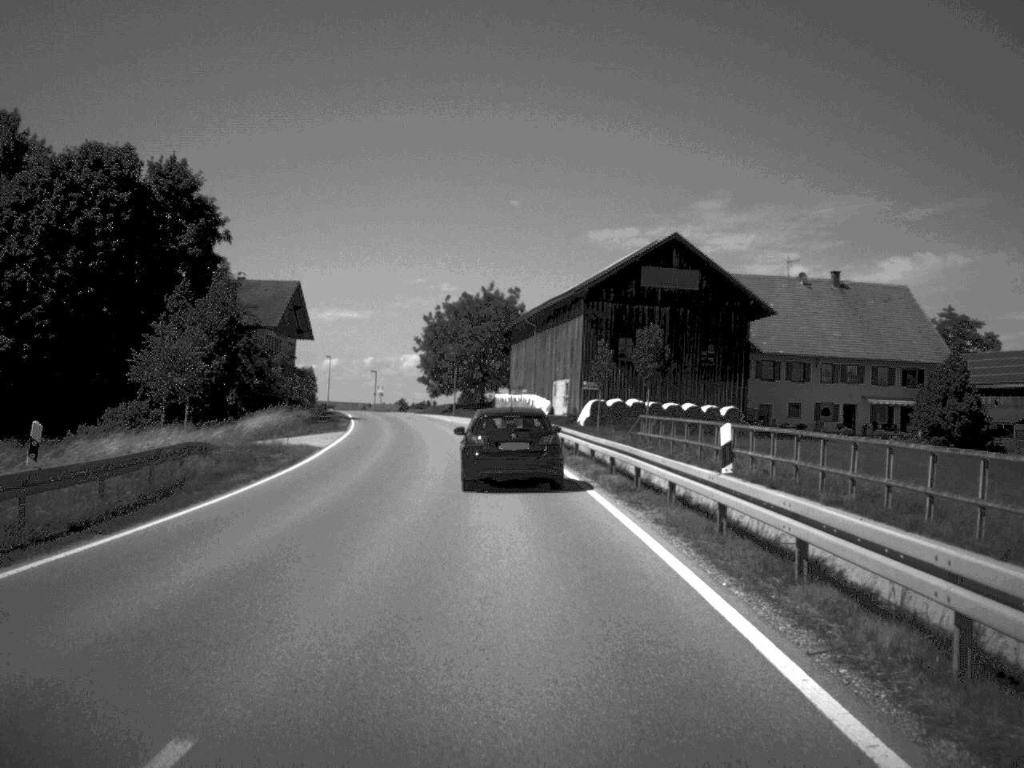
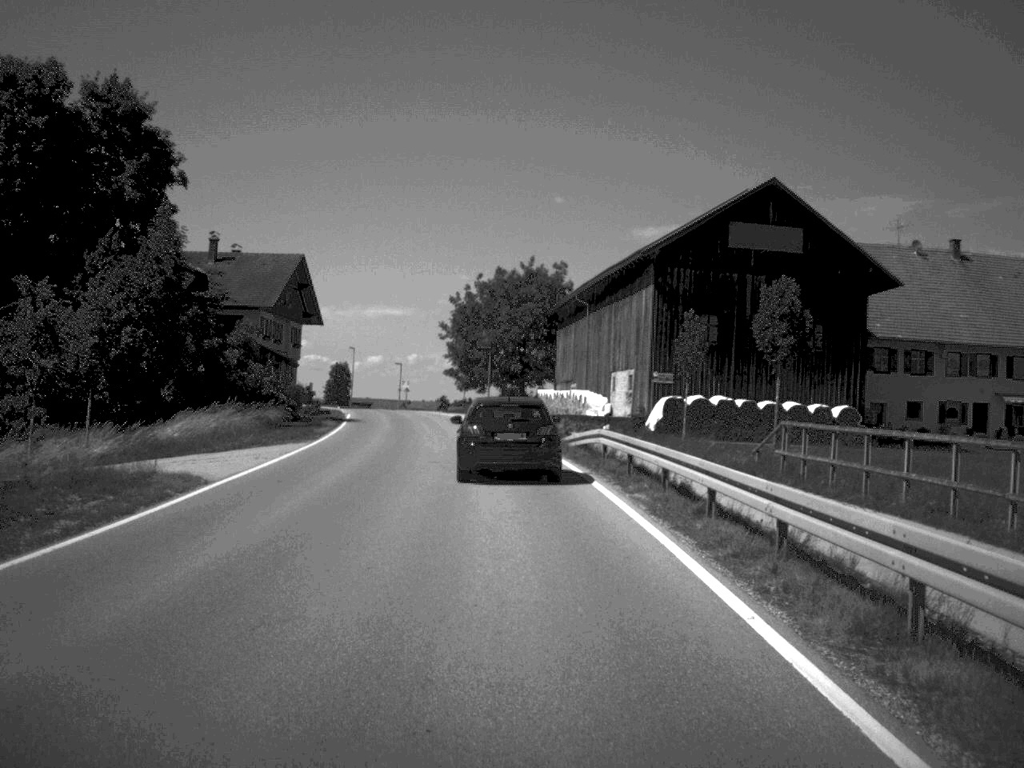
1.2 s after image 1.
(-0.3, +18.5) m; -2°
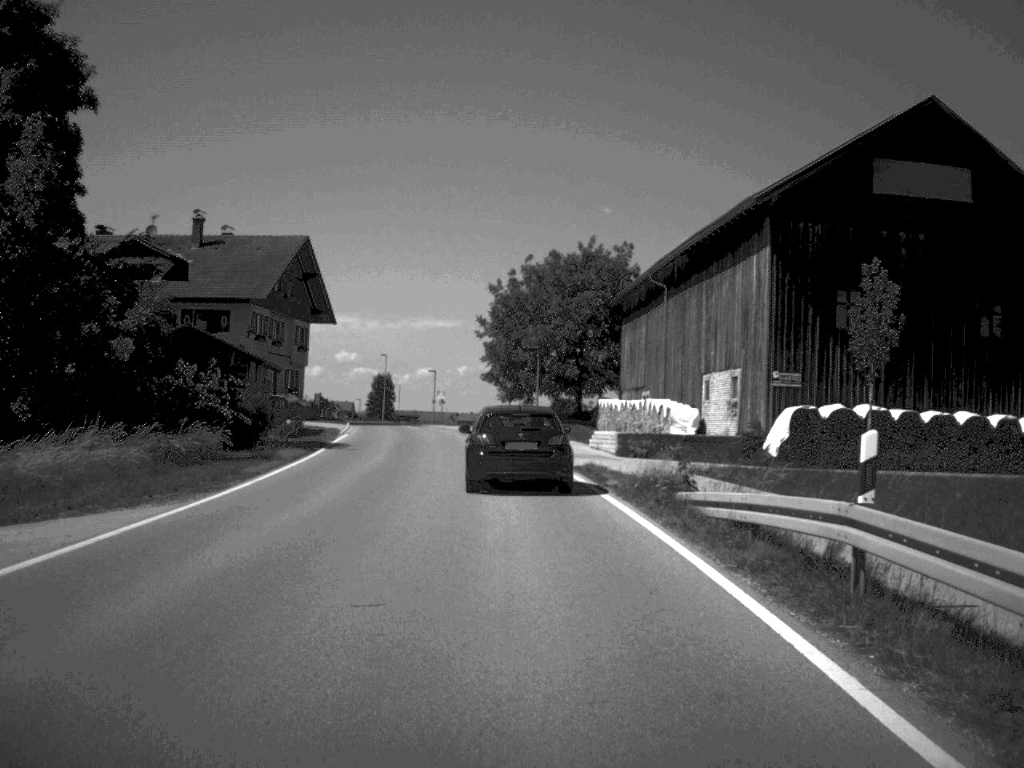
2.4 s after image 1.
(-0.4, +17.8) m; -2°
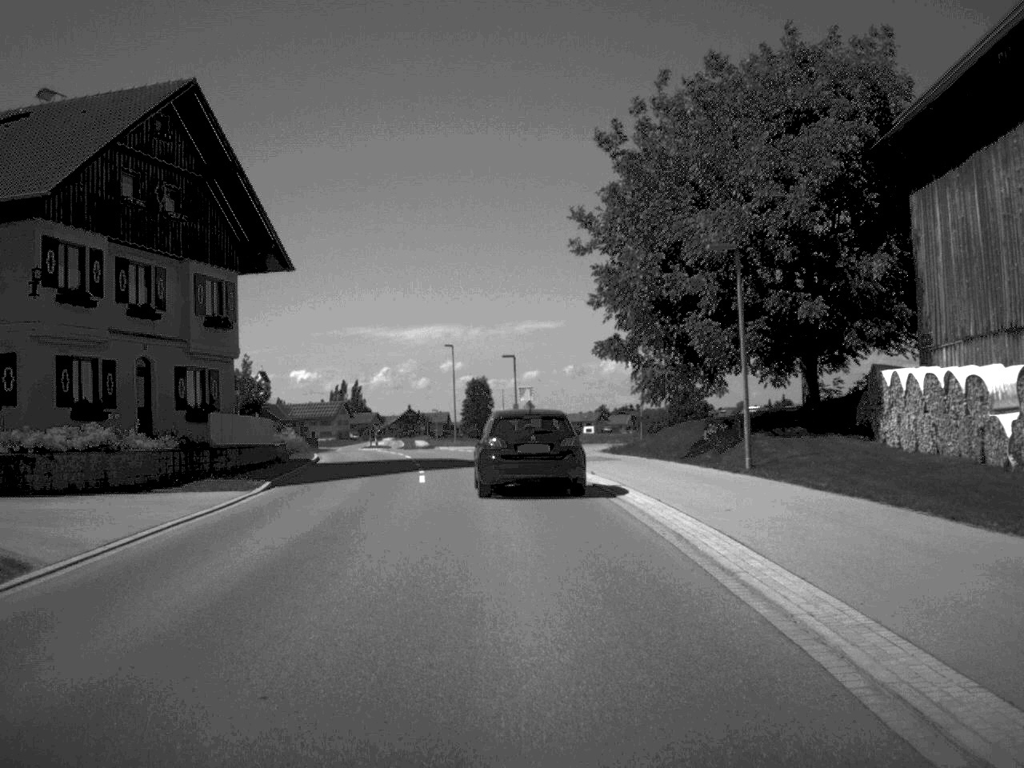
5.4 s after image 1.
(-1.8, +42.1) m; -5°
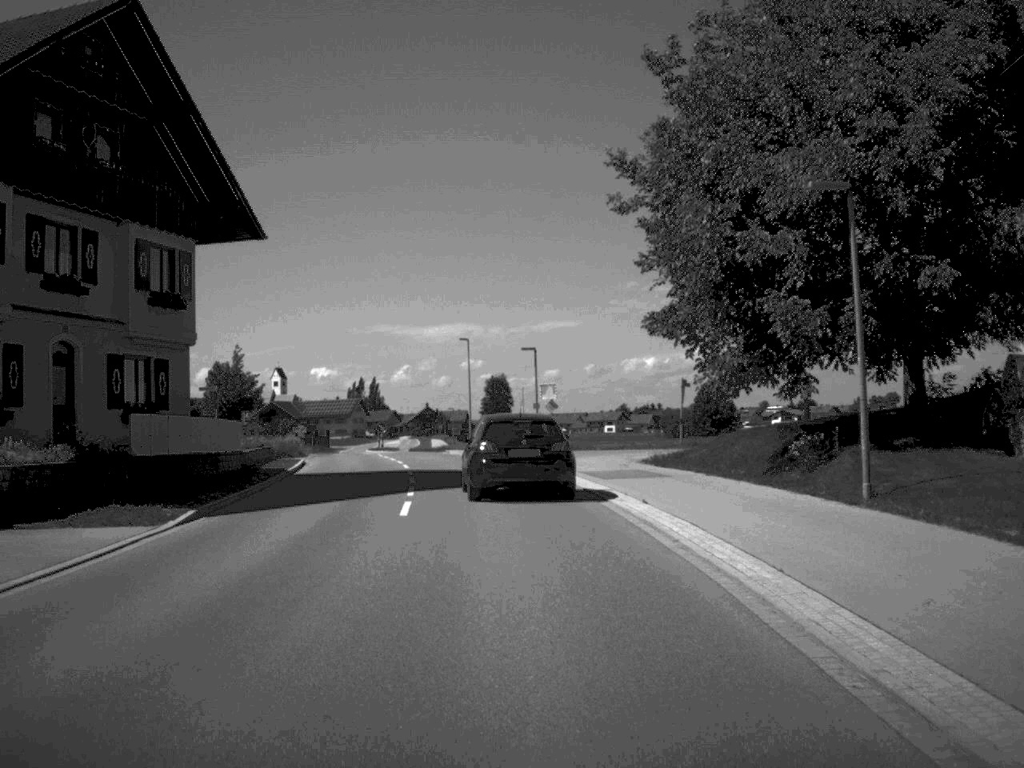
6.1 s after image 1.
(-0.1, +7.8) m; -1°
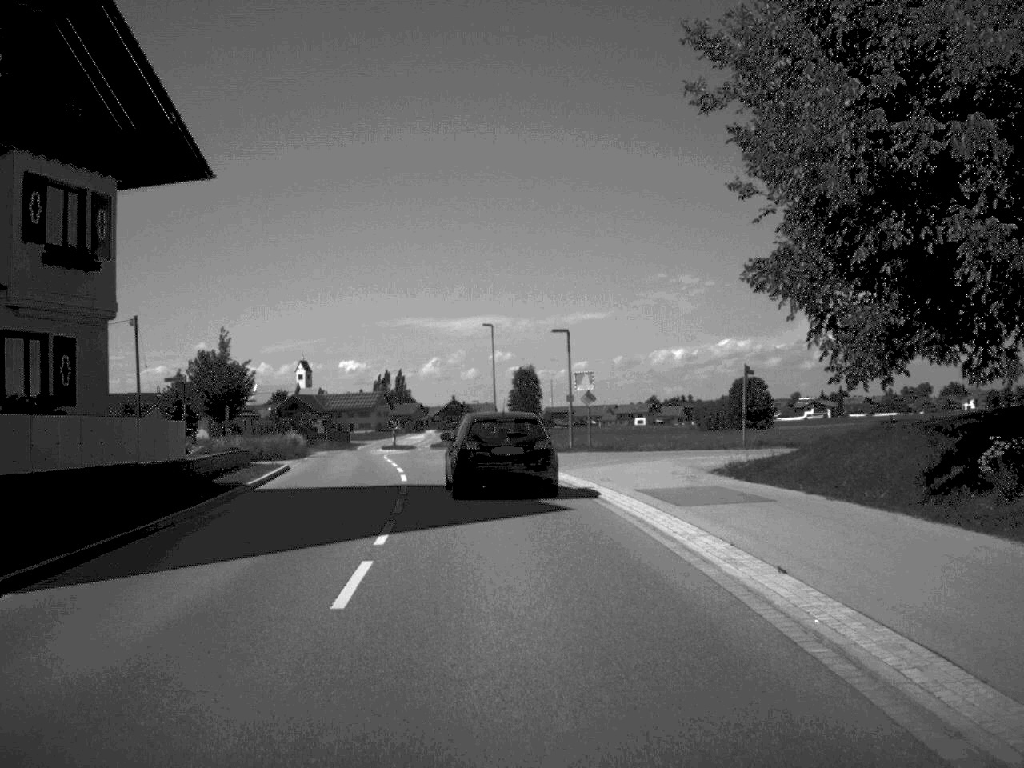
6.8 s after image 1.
(-0.1, +8.7) m; -1°
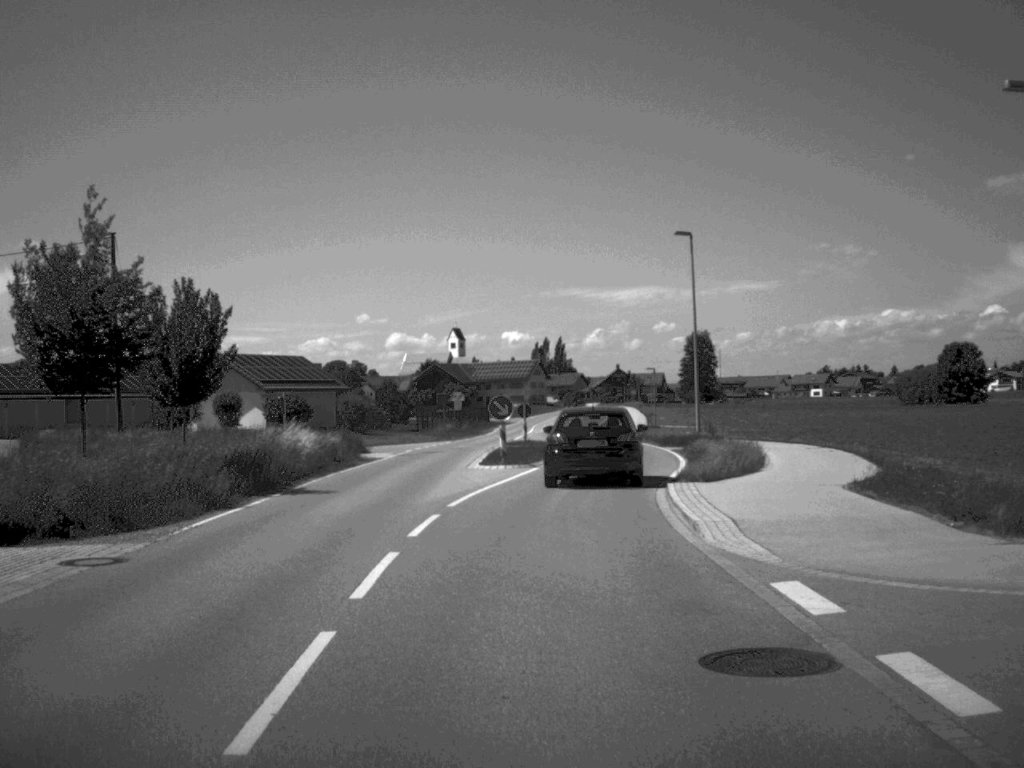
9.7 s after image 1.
(-2.2, +35.1) m; -7°
